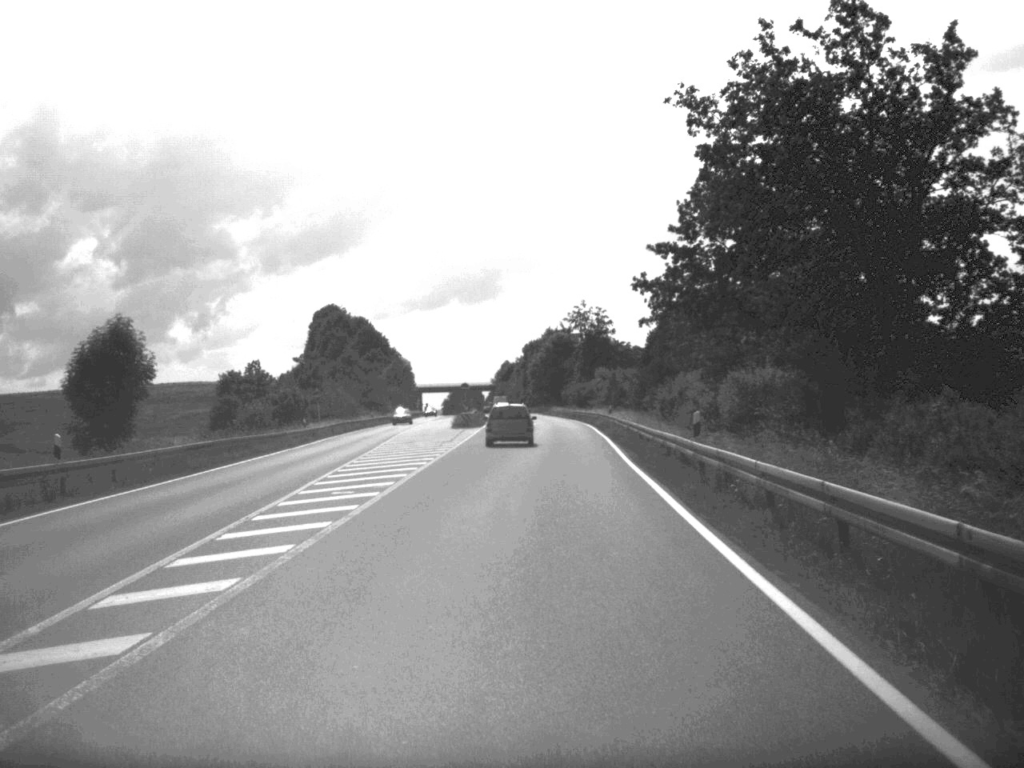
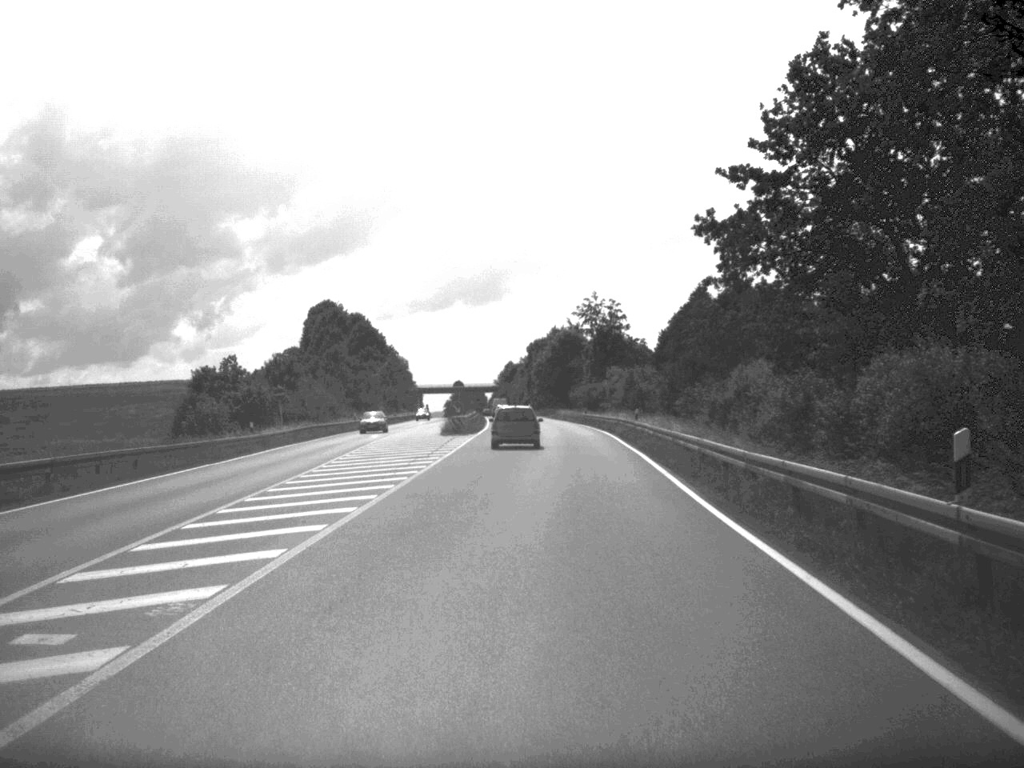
(0.0, +14.5) m; 0°
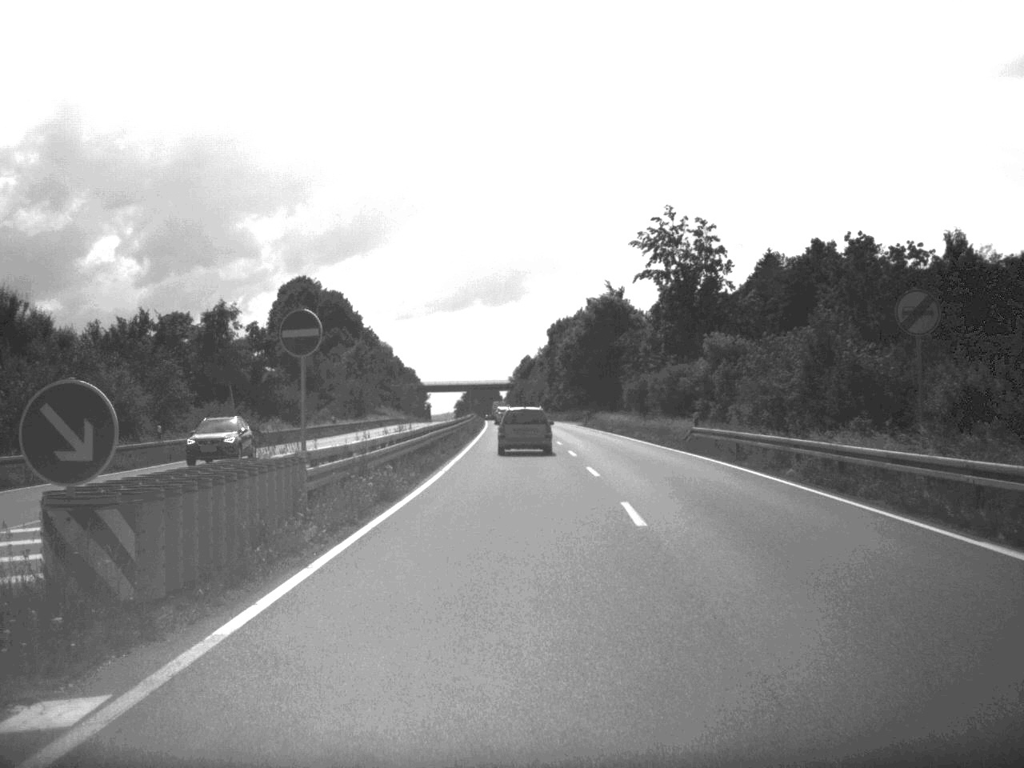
(-0.4, +60.1) m; -1°
